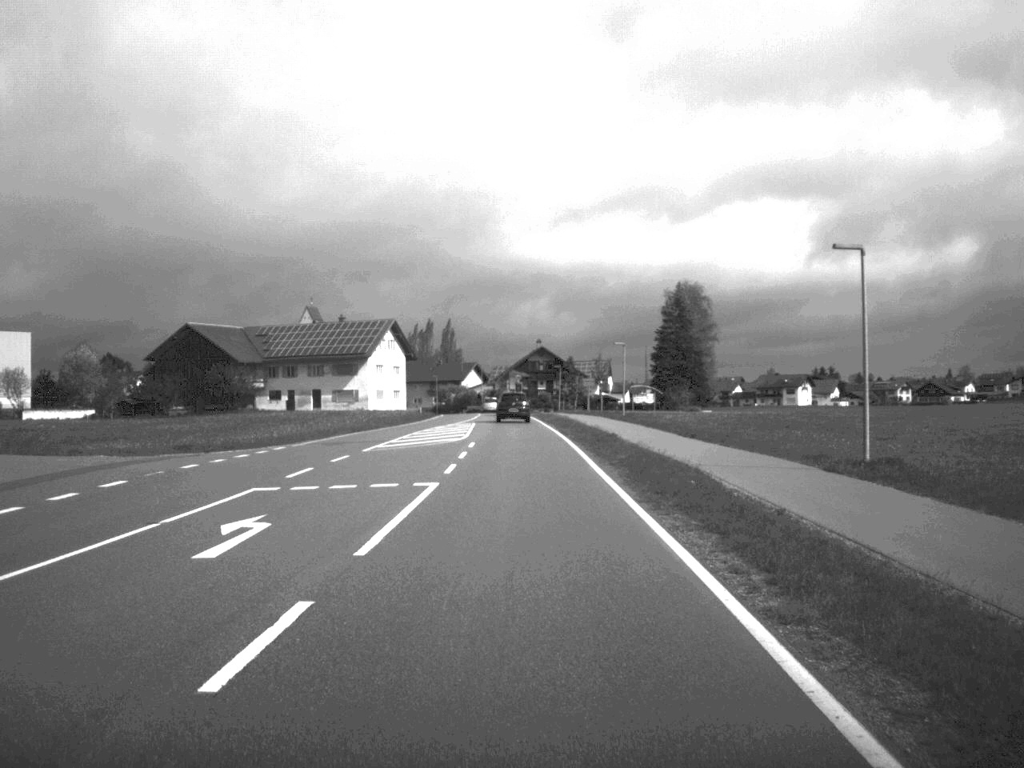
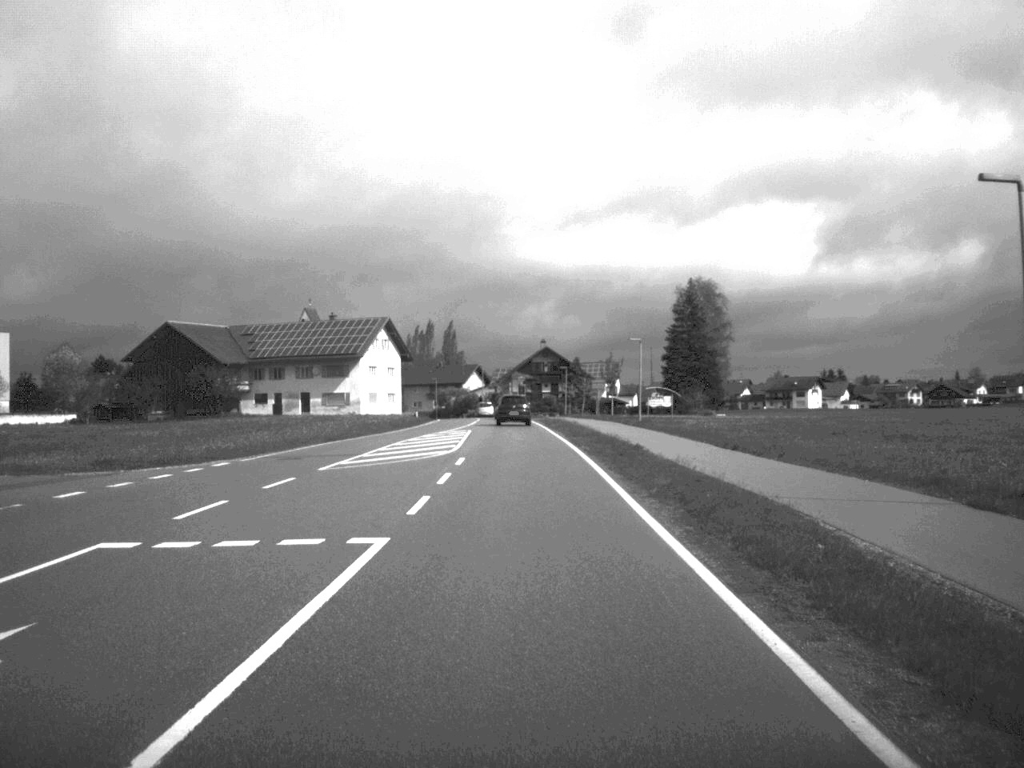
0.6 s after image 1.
(0.0, +8.8) m; 0°
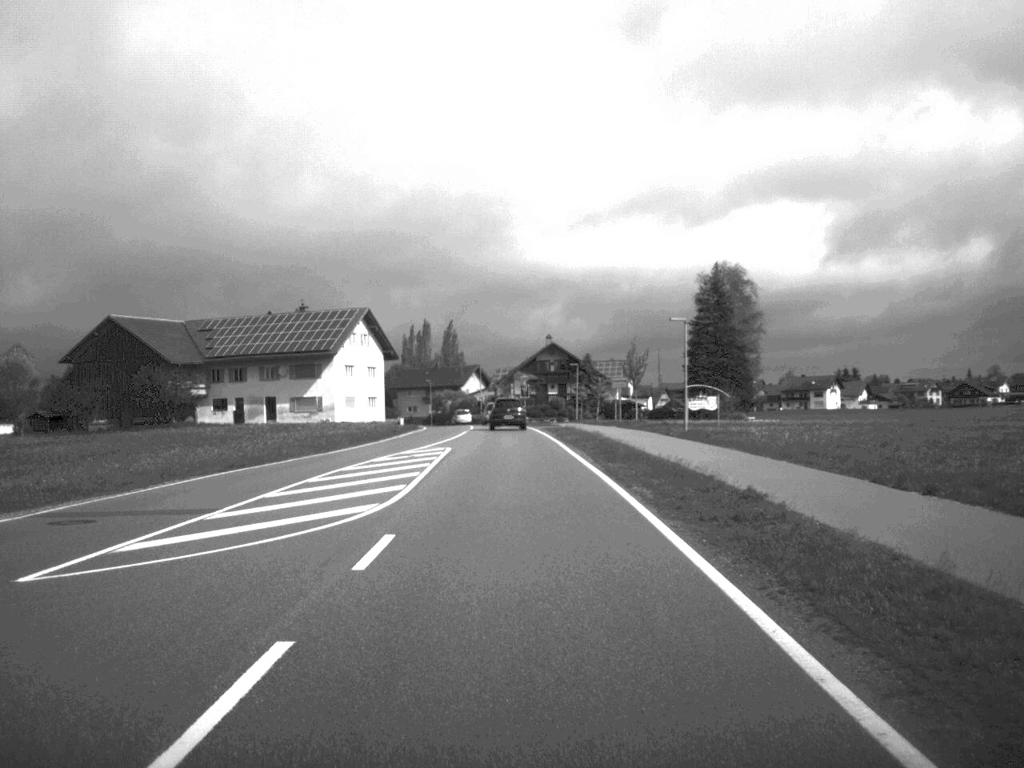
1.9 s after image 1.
(0.0, +18.1) m; 0°
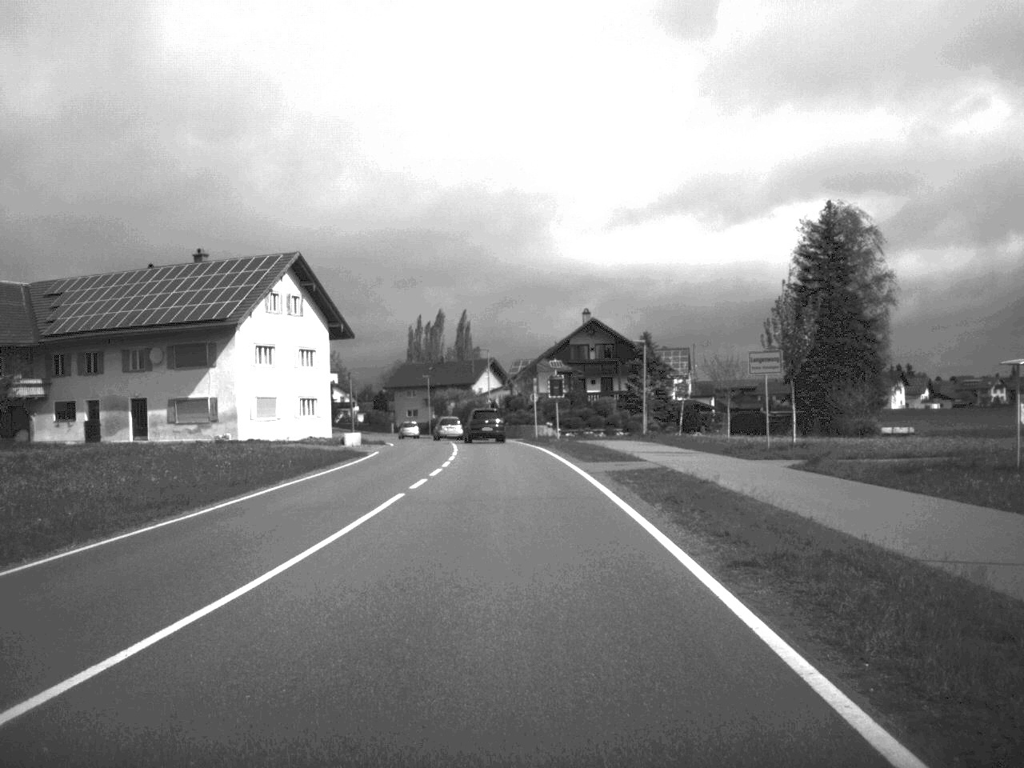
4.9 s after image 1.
(-0.5, +40.9) m; -1°
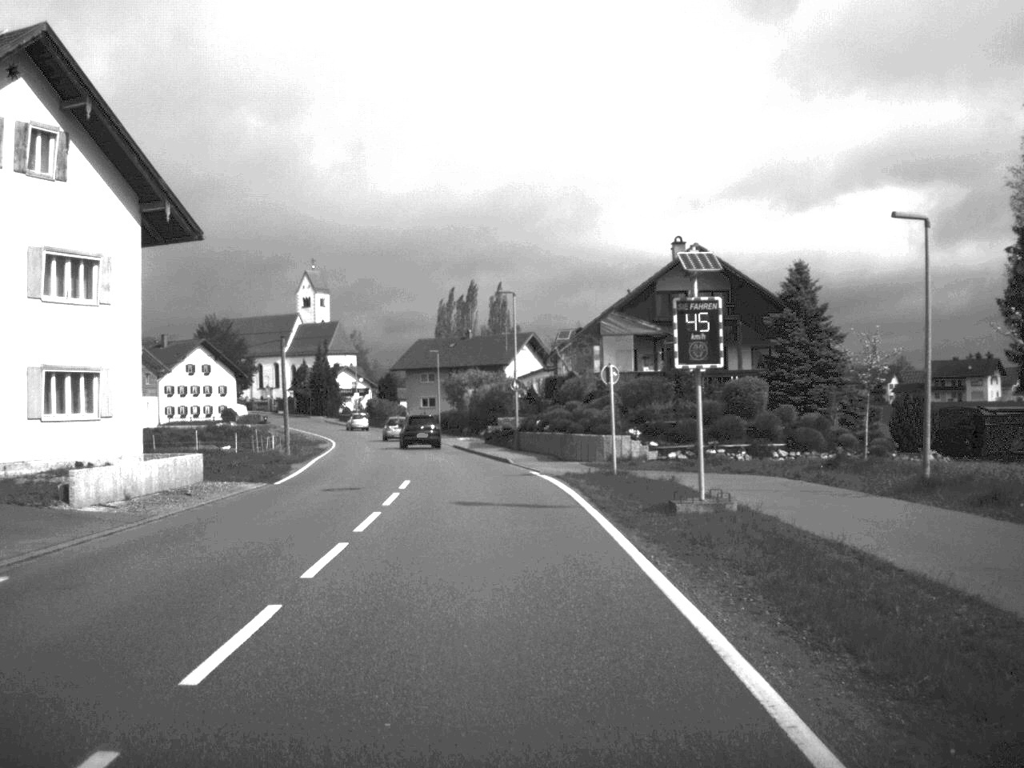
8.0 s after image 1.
(-0.5, +38.8) m; -2°
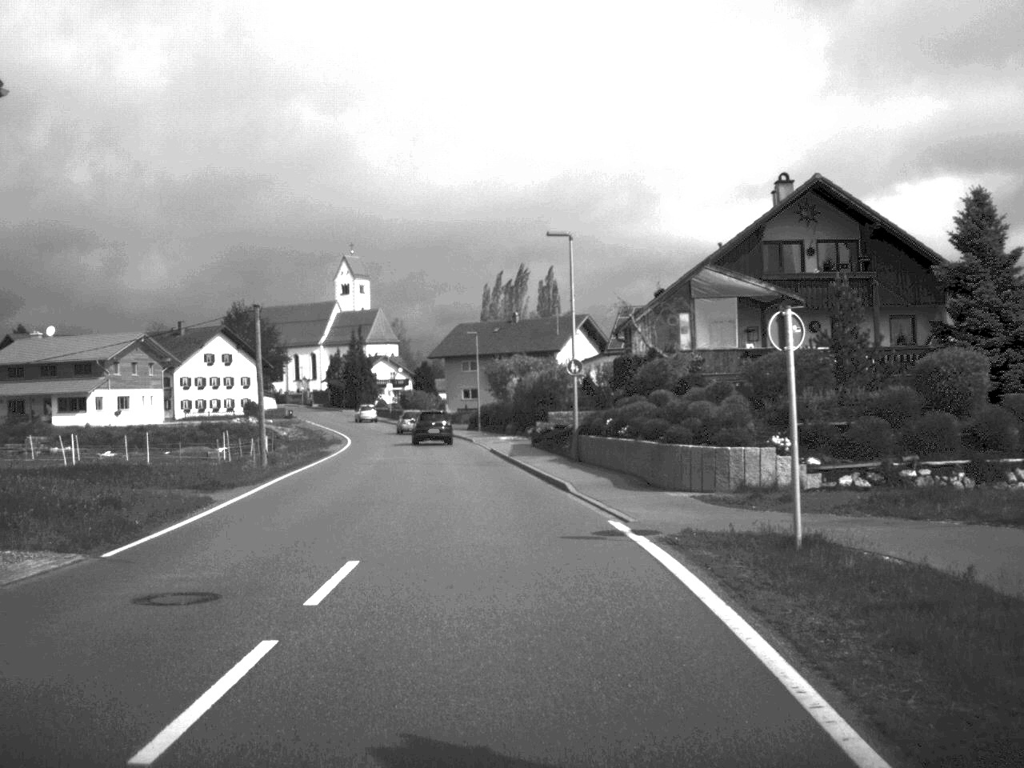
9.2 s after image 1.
(-0.3, +14.8) m; -2°
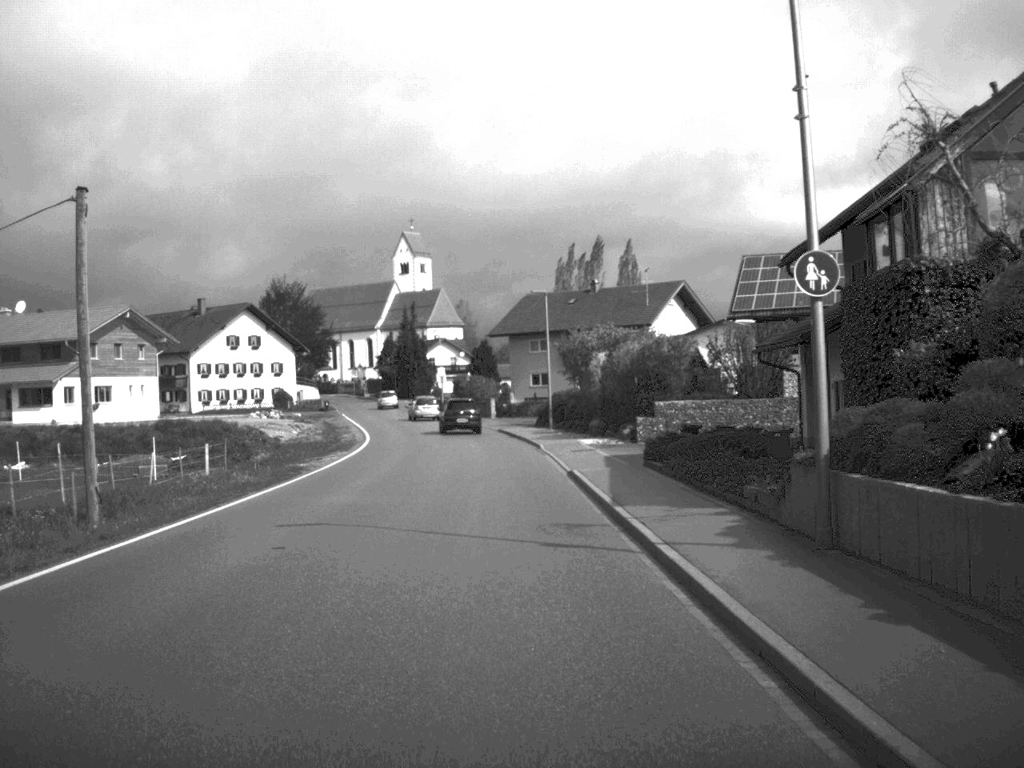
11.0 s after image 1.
(-0.7, +22.2) m; -3°
